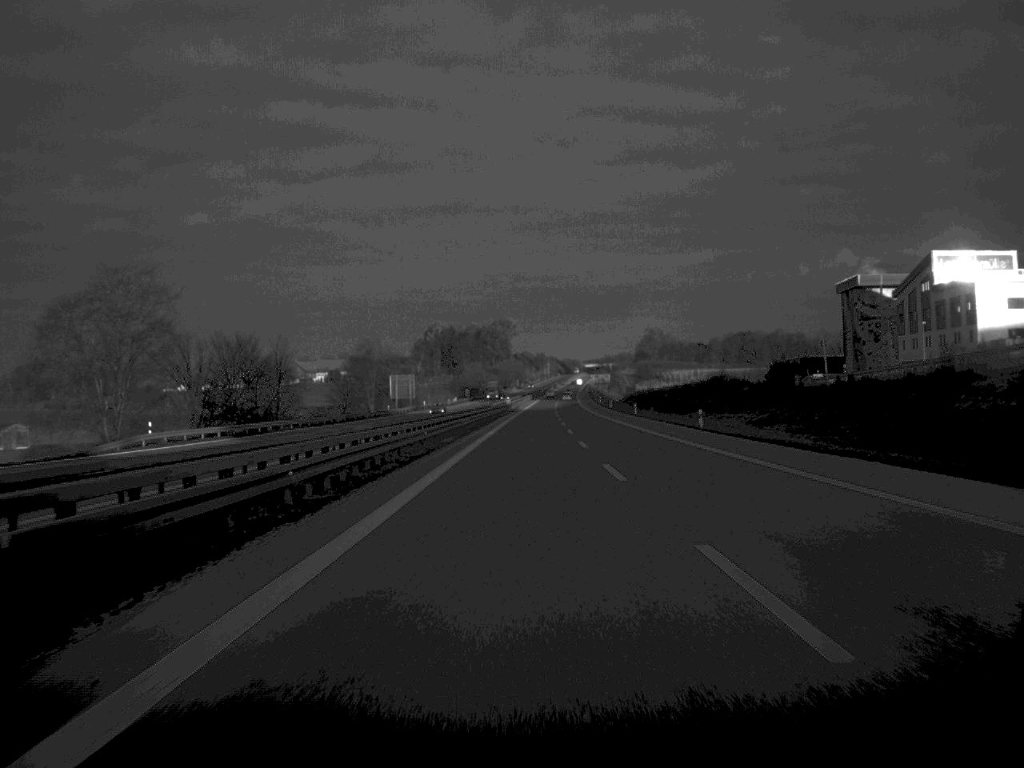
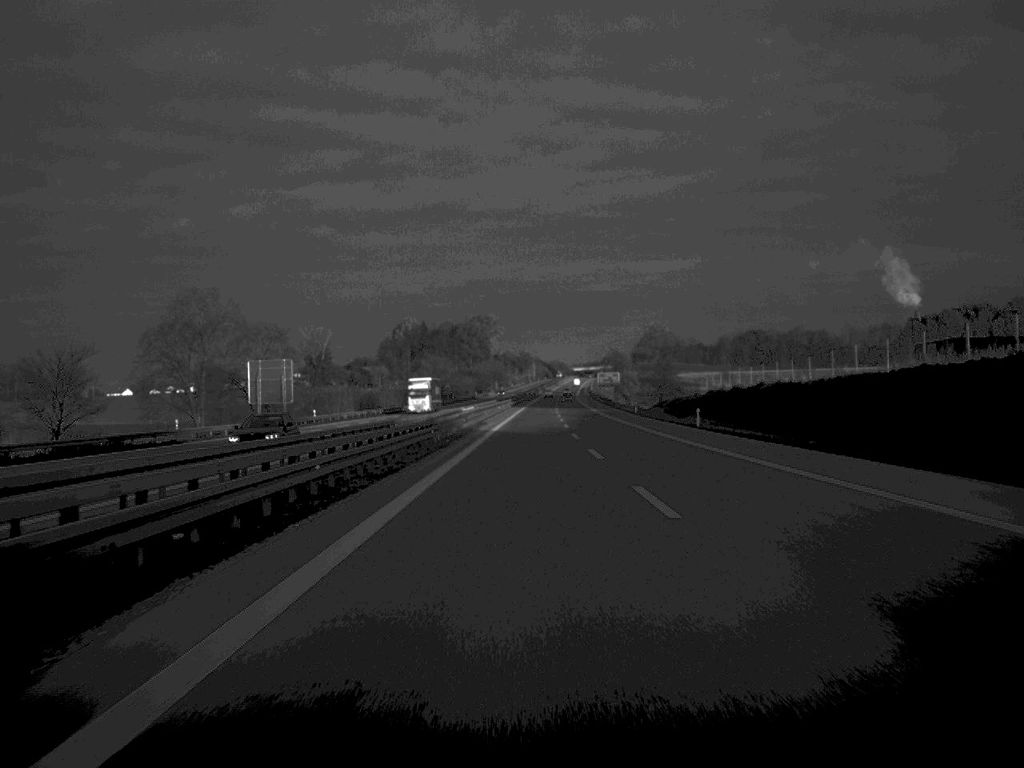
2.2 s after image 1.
(+0.6, +97.6) m; +1°
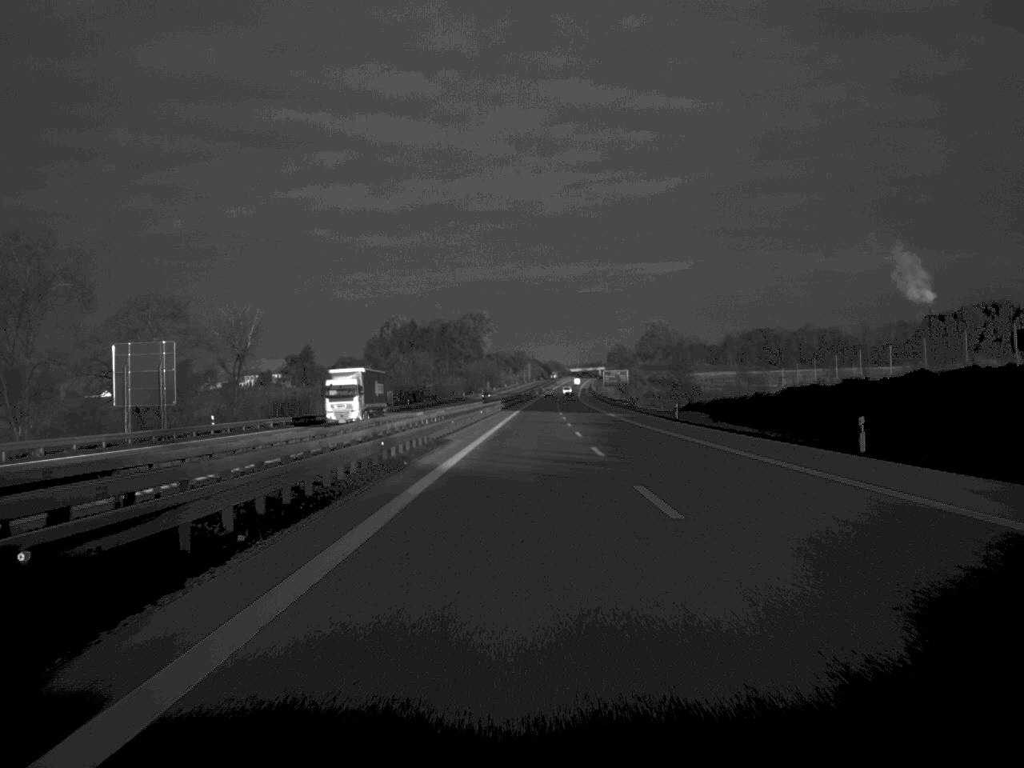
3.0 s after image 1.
(+0.1, +36.0) m; 0°
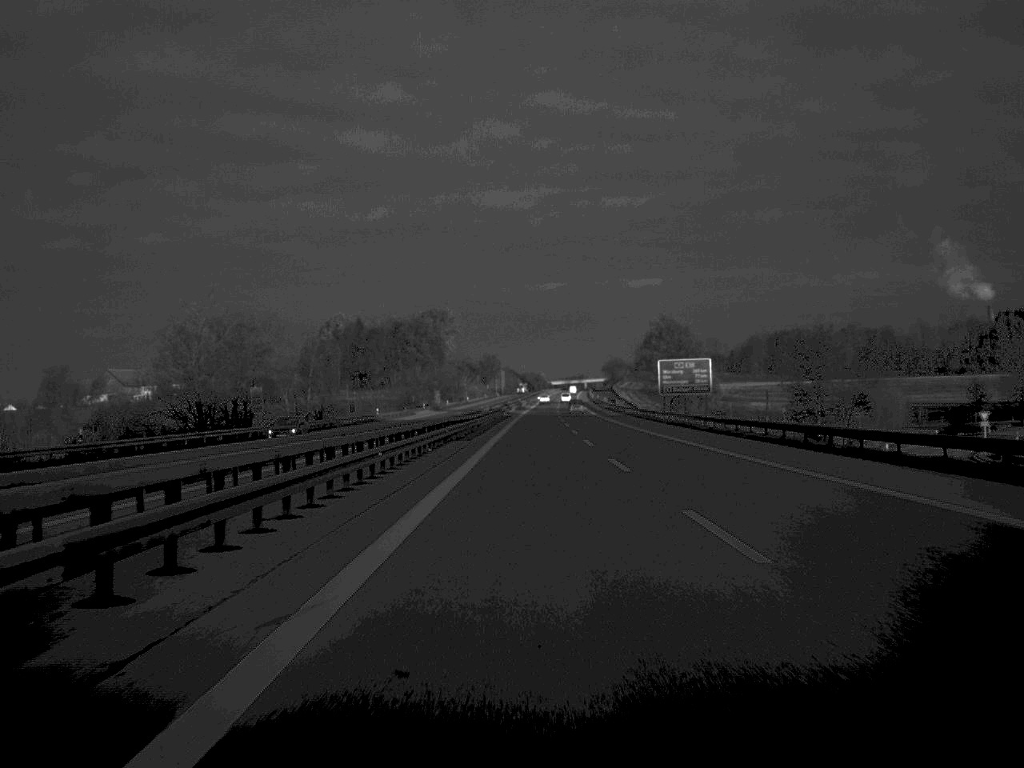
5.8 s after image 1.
(+0.9, +129.2) m; +1°
